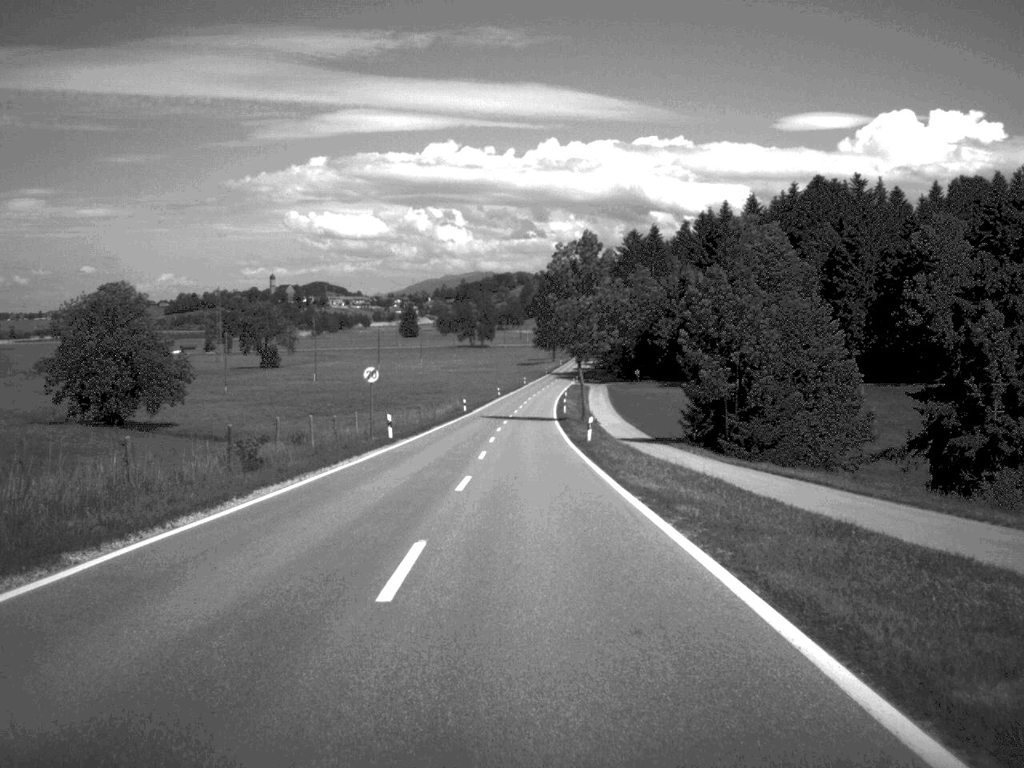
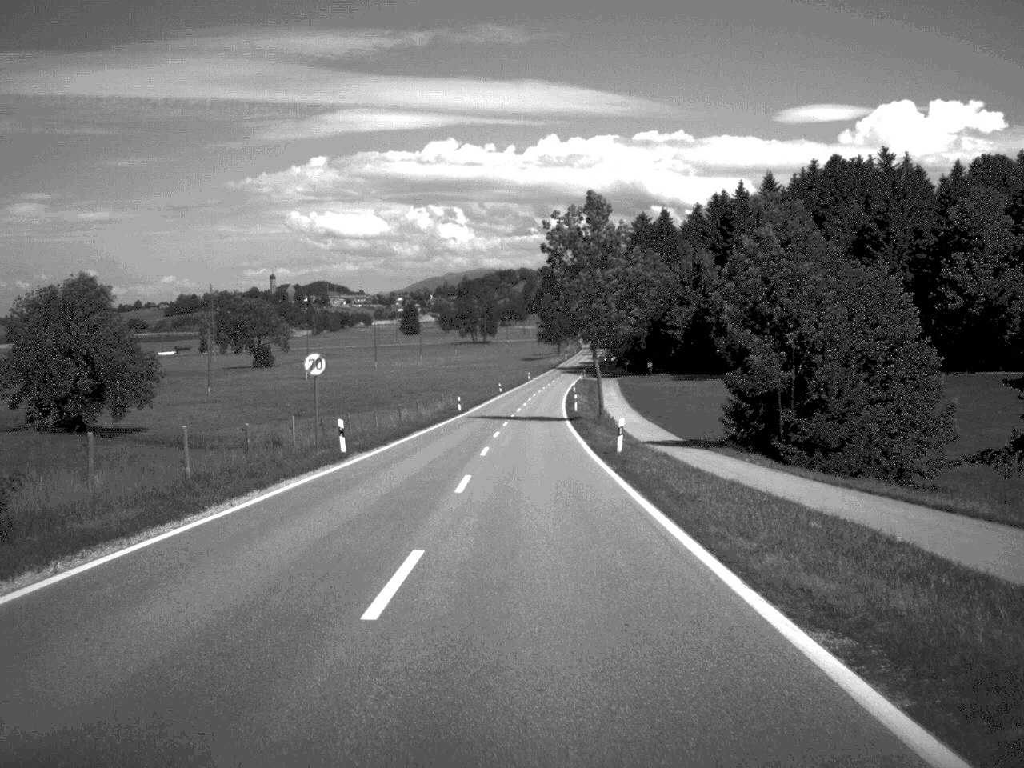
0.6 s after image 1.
(0.0, +13.1) m; 0°
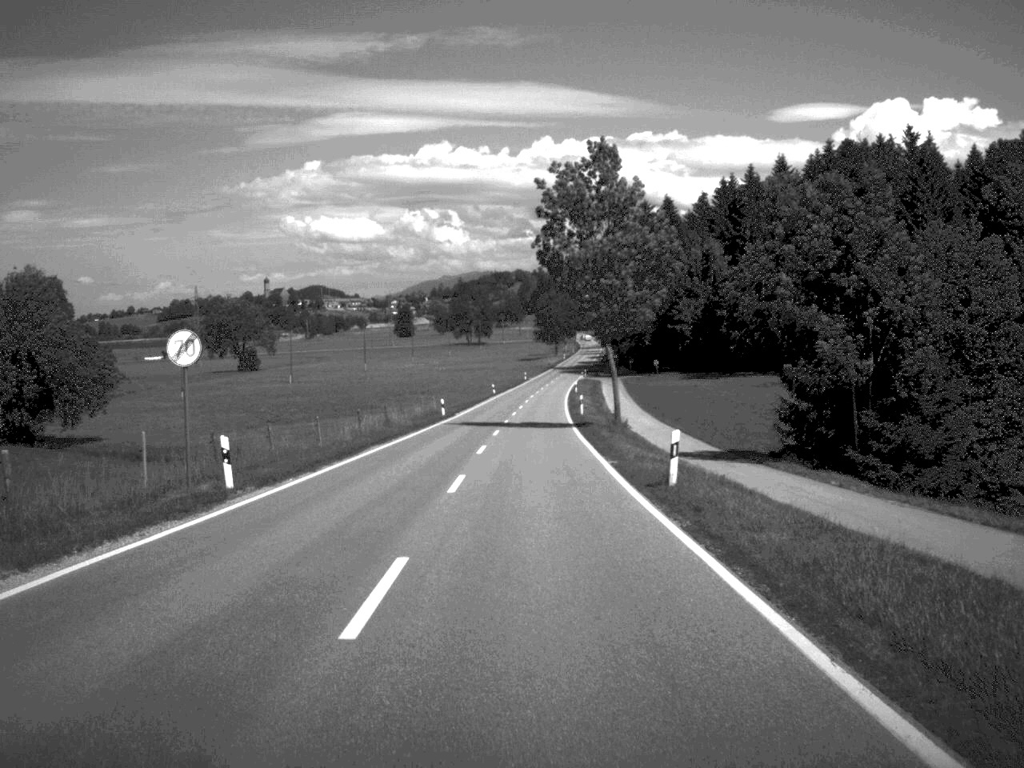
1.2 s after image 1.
(0.0, +12.7) m; 0°
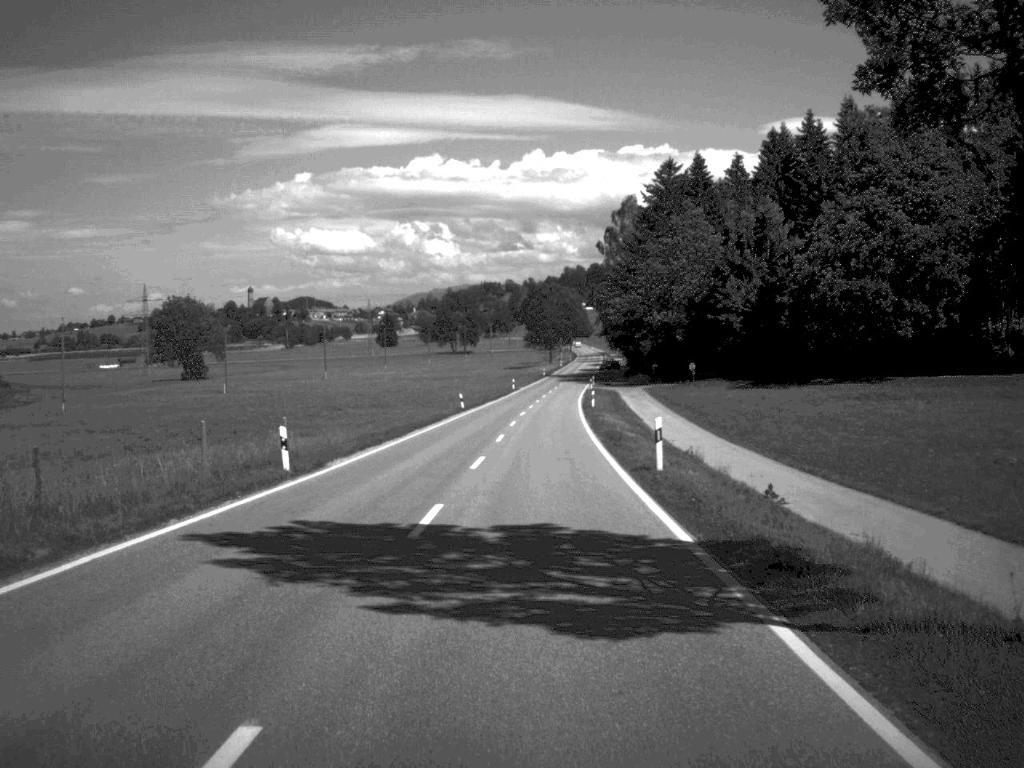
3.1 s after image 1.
(+0.1, +42.0) m; 0°
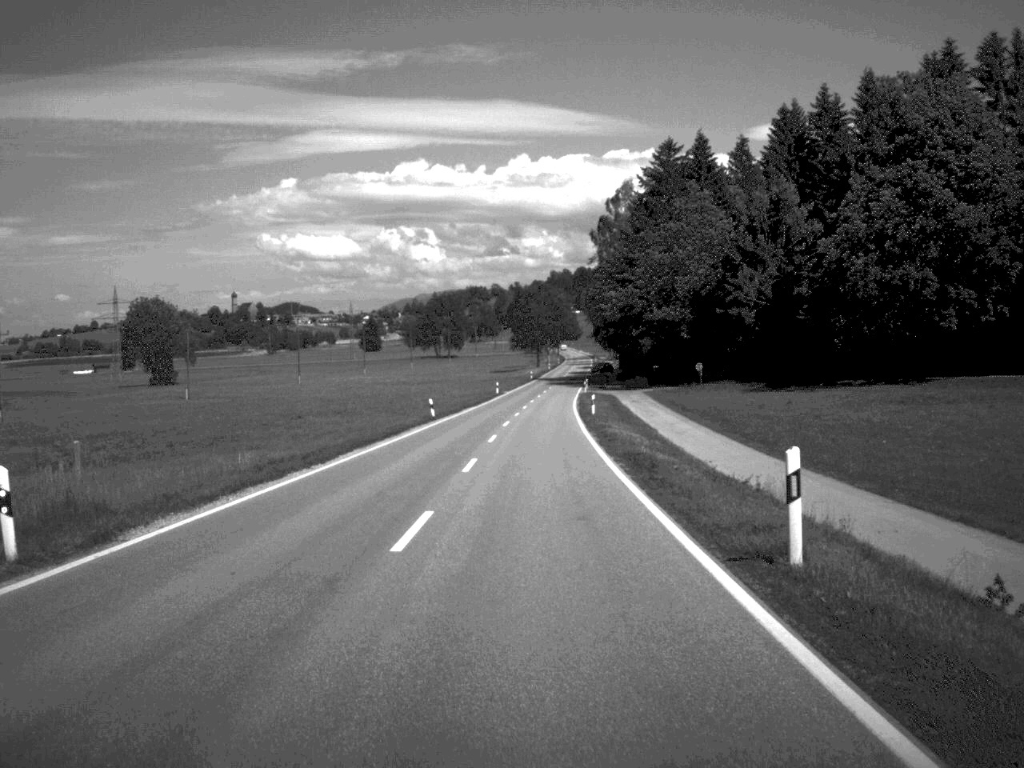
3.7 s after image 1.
(+0.1, +13.2) m; +1°
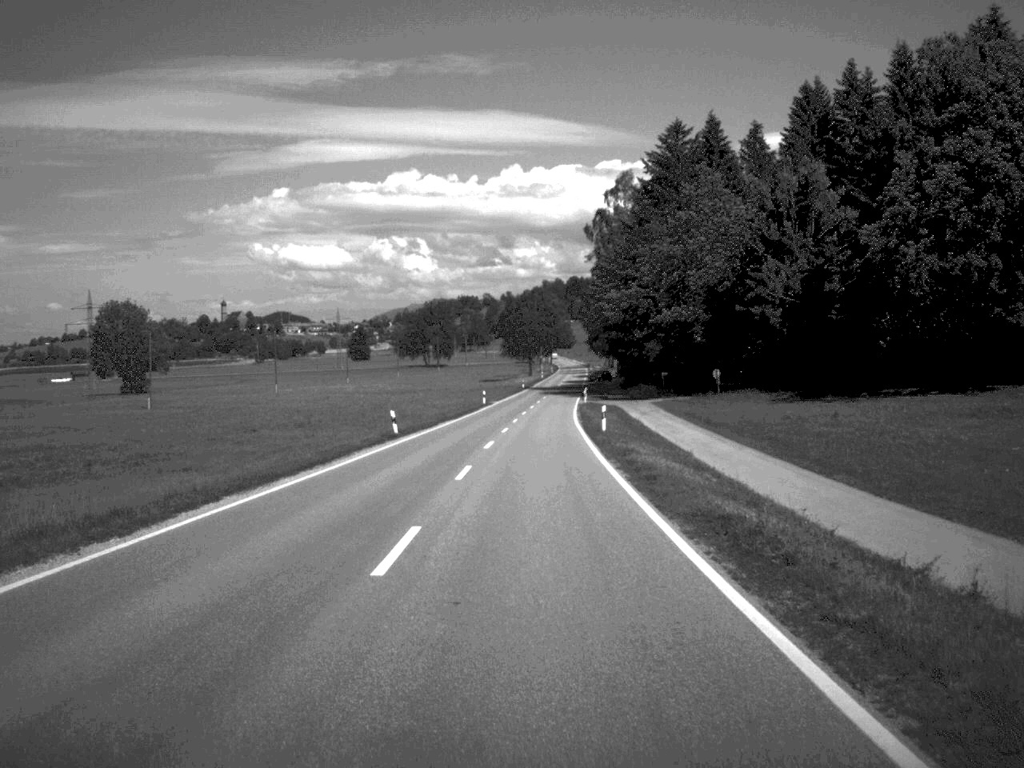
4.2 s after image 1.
(0.0, +13.4) m; 0°
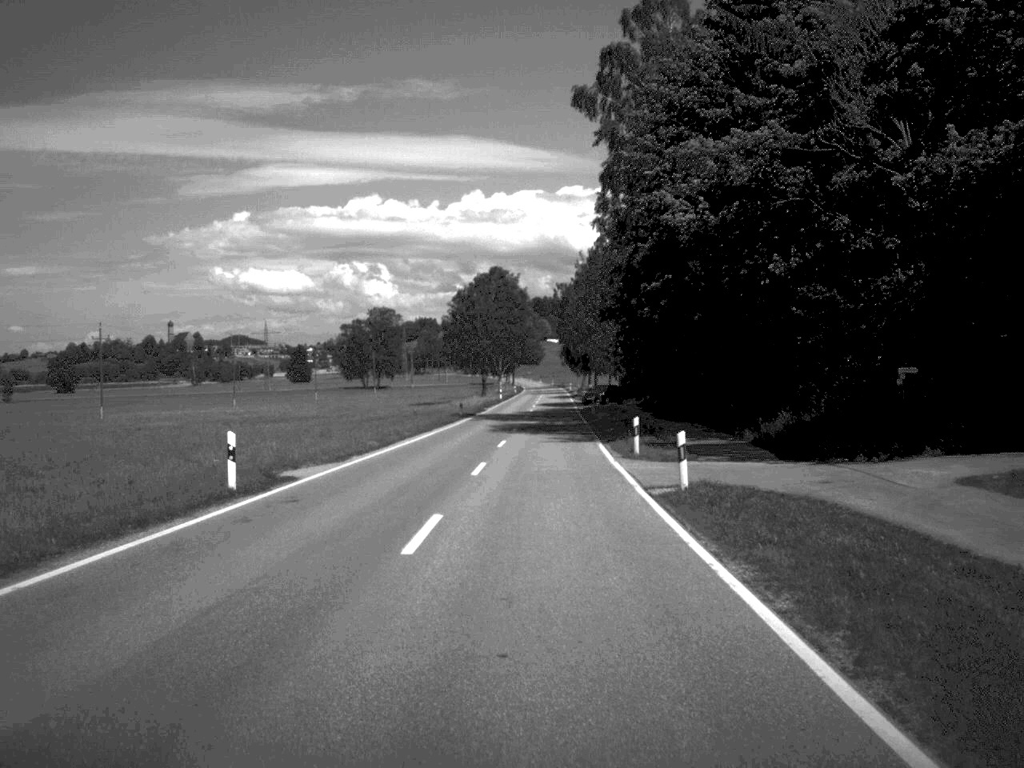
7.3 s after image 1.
(+0.9, +69.8) m; +1°
